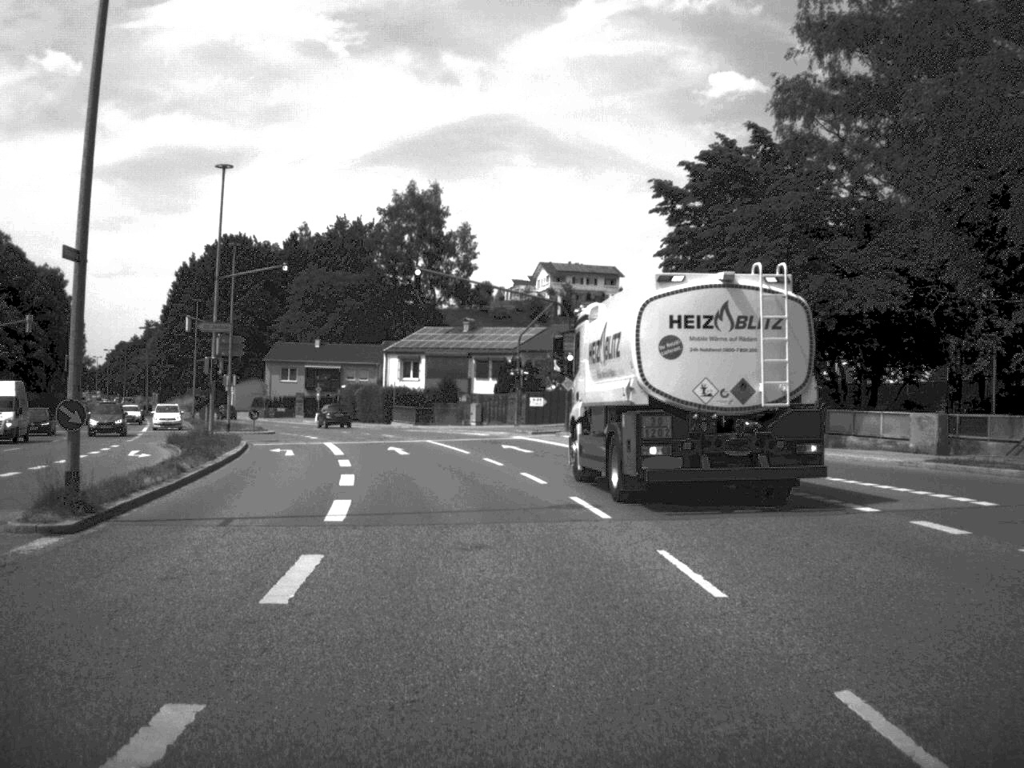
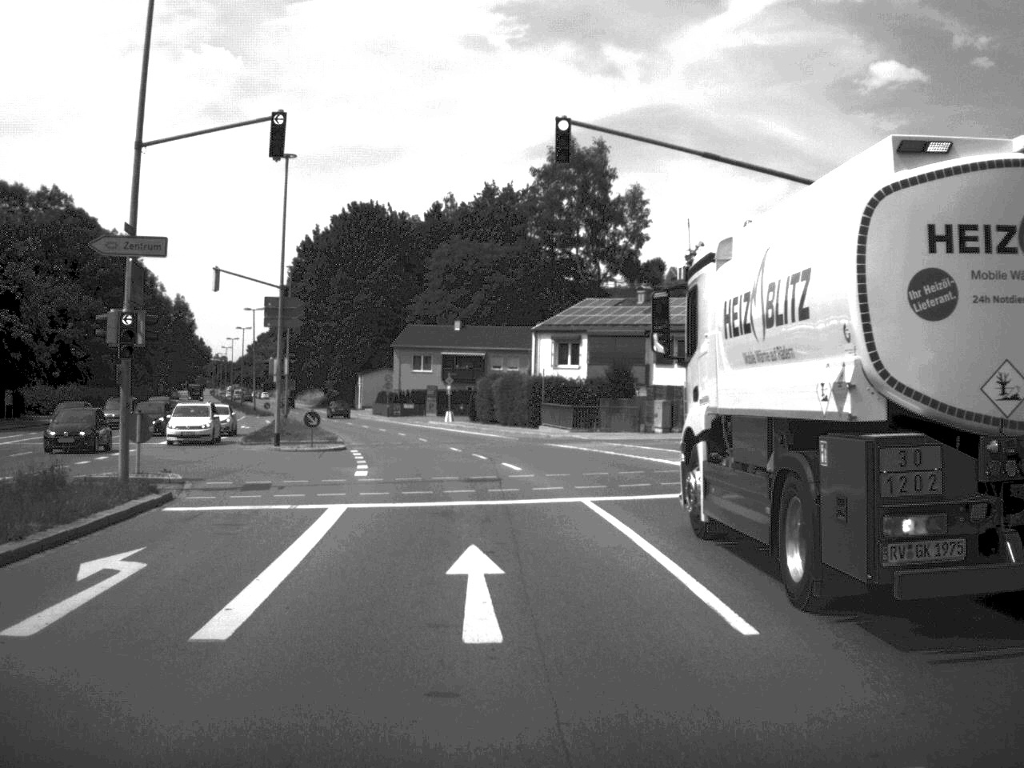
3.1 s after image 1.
(-1.6, +25.4) m; -7°
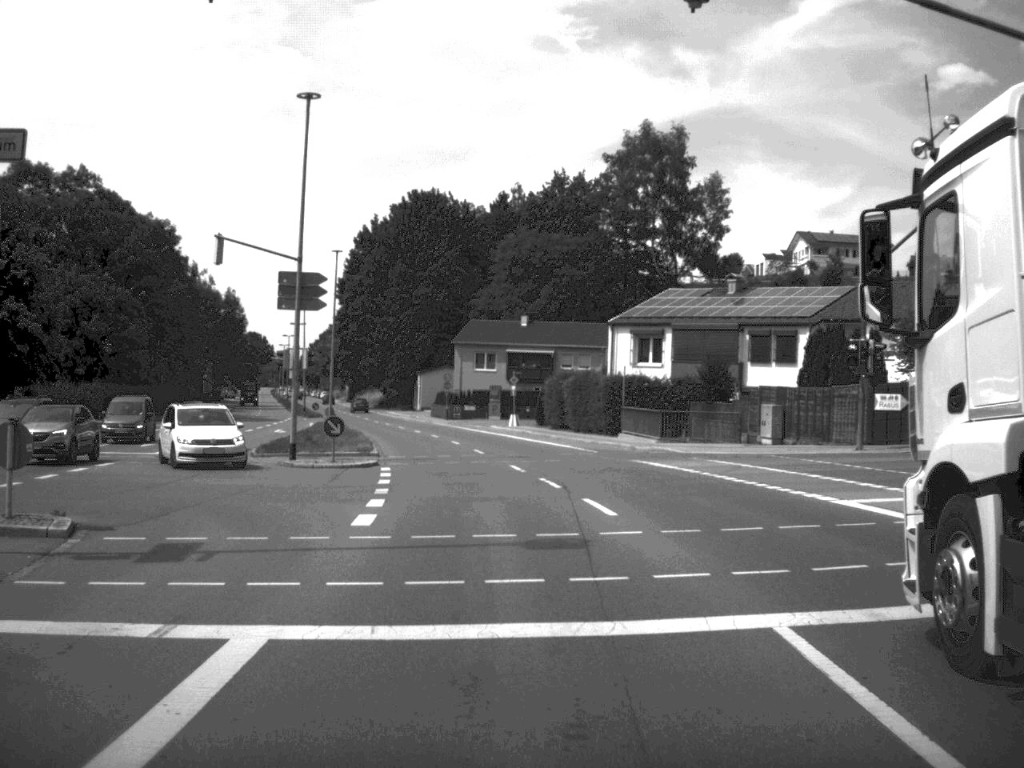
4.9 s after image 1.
(-0.3, +9.4) m; -3°
